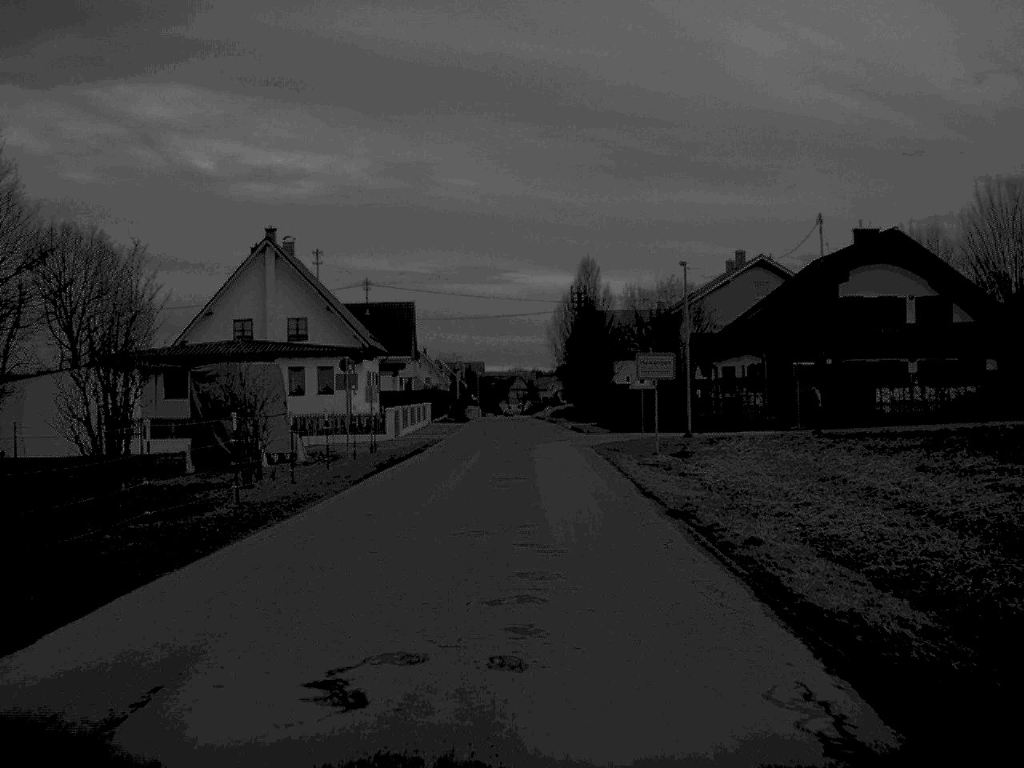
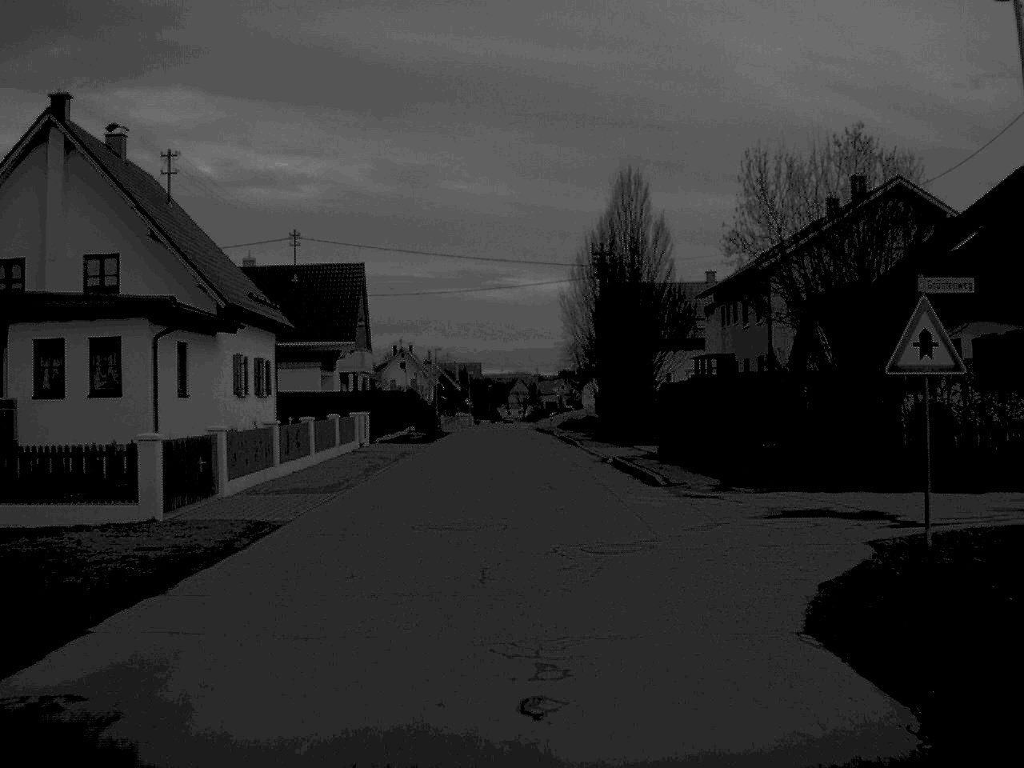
(+0.1, +30.5) m; 0°
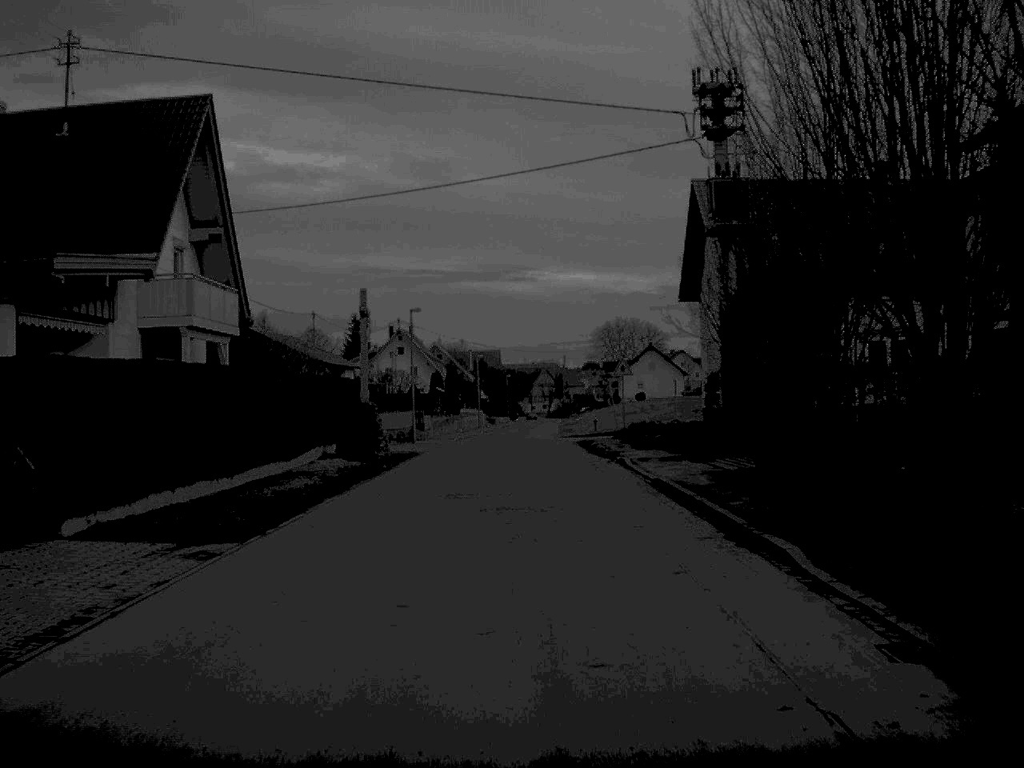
(-0.3, +36.5) m; -1°
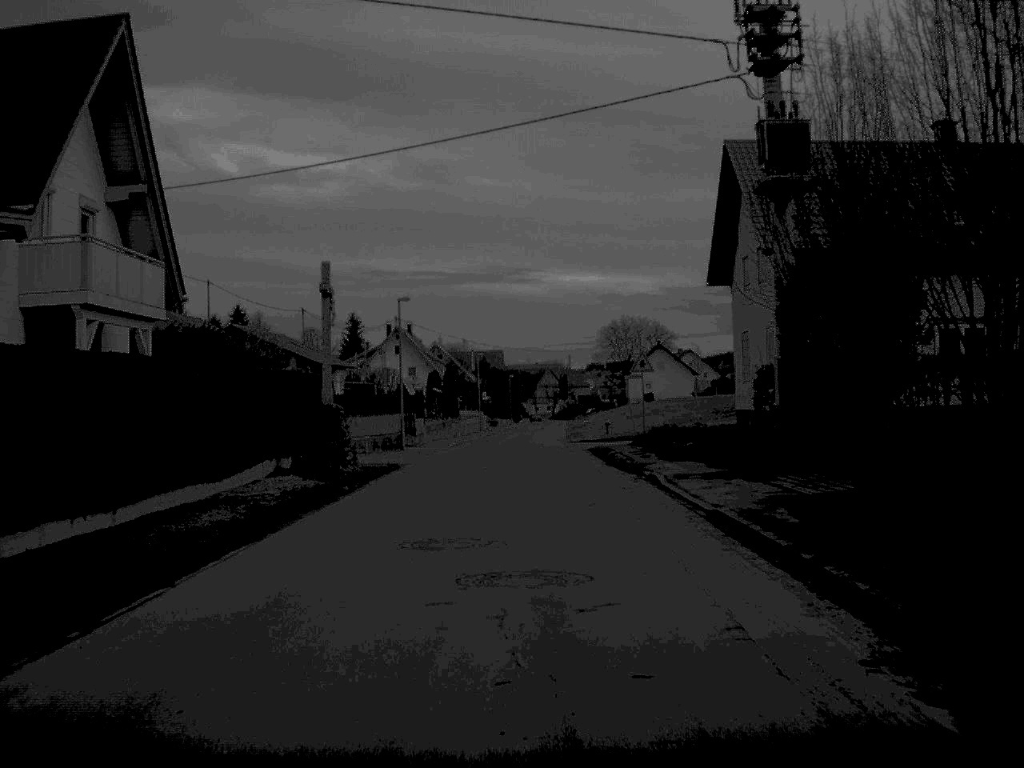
(0.0, +7.0) m; 0°
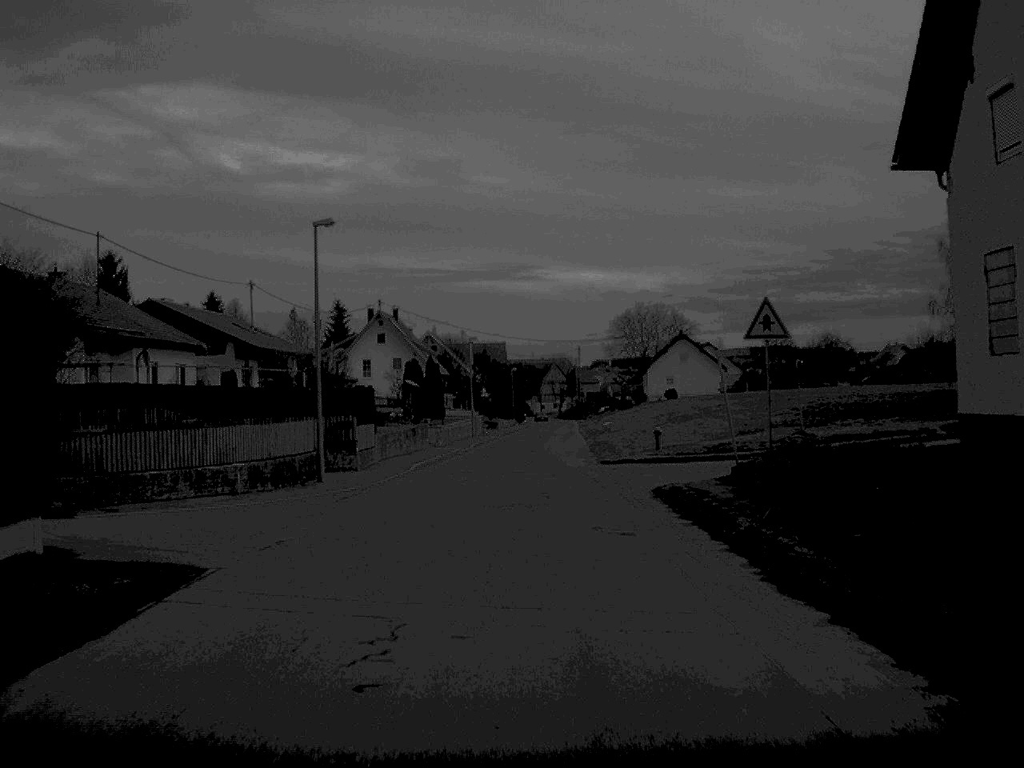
(0.0, +21.8) m; 0°
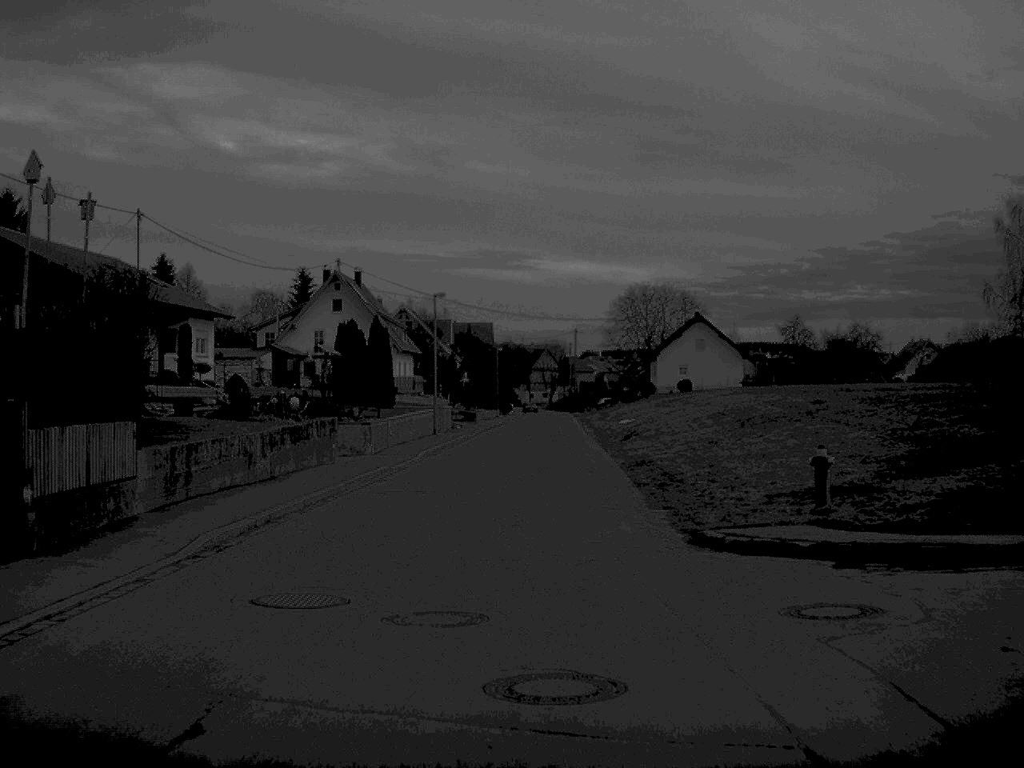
(+0.1, +23.7) m; +1°
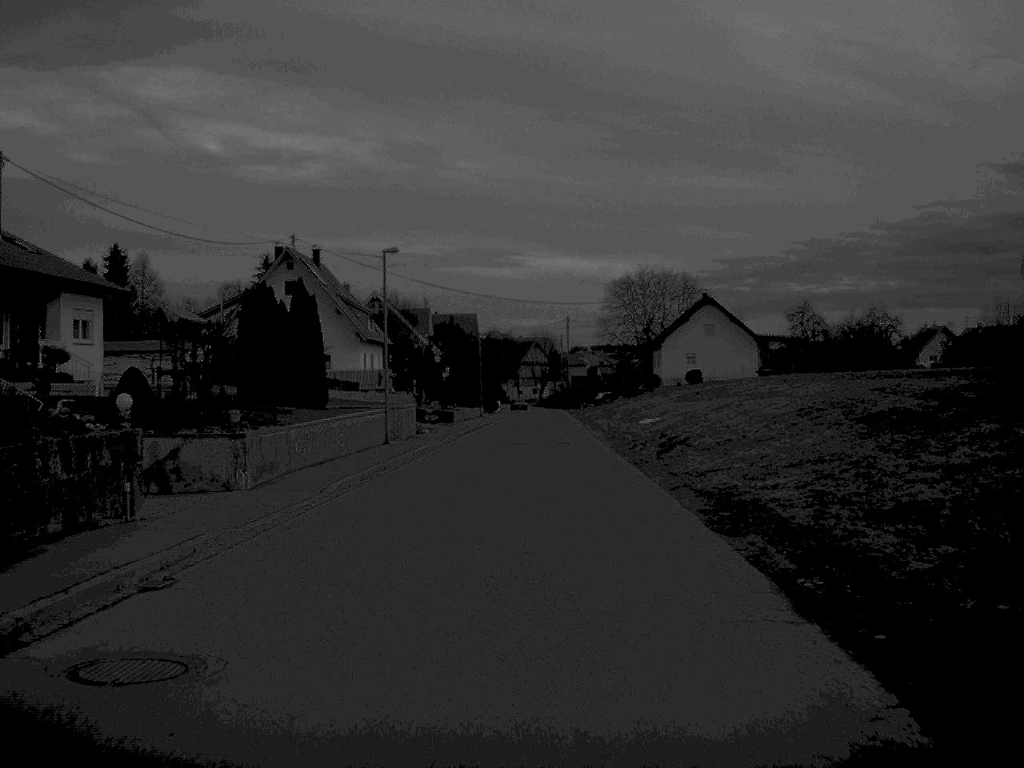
(+0.1, +15.5) m; +1°
